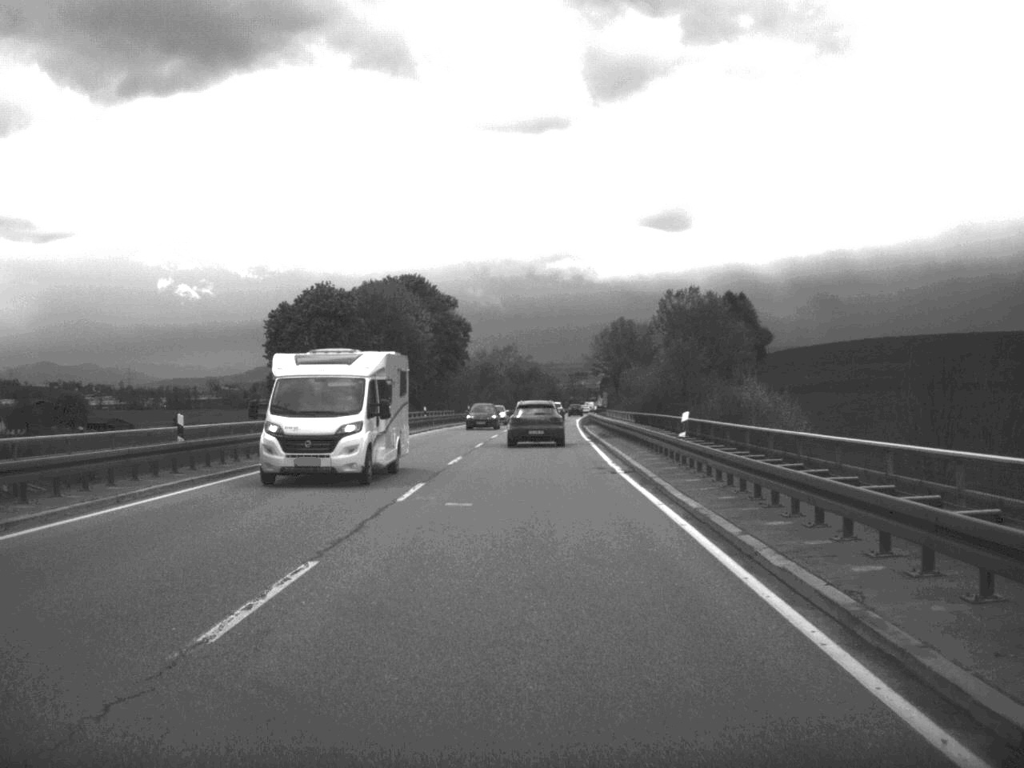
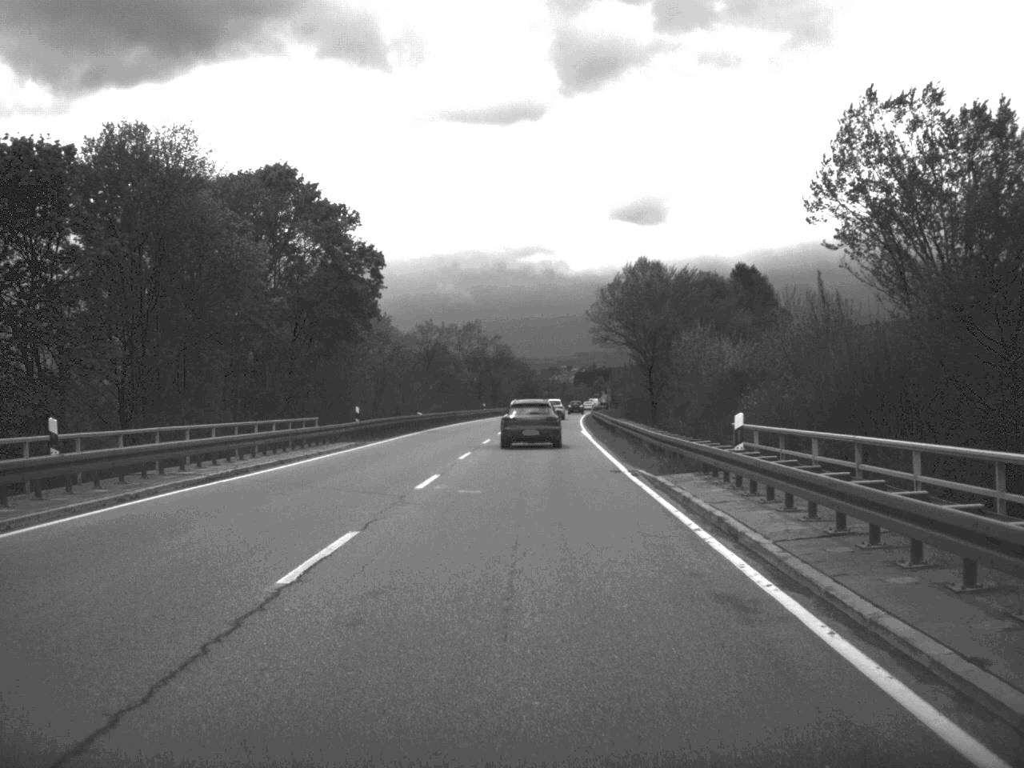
(+0.5, +56.0) m; +1°
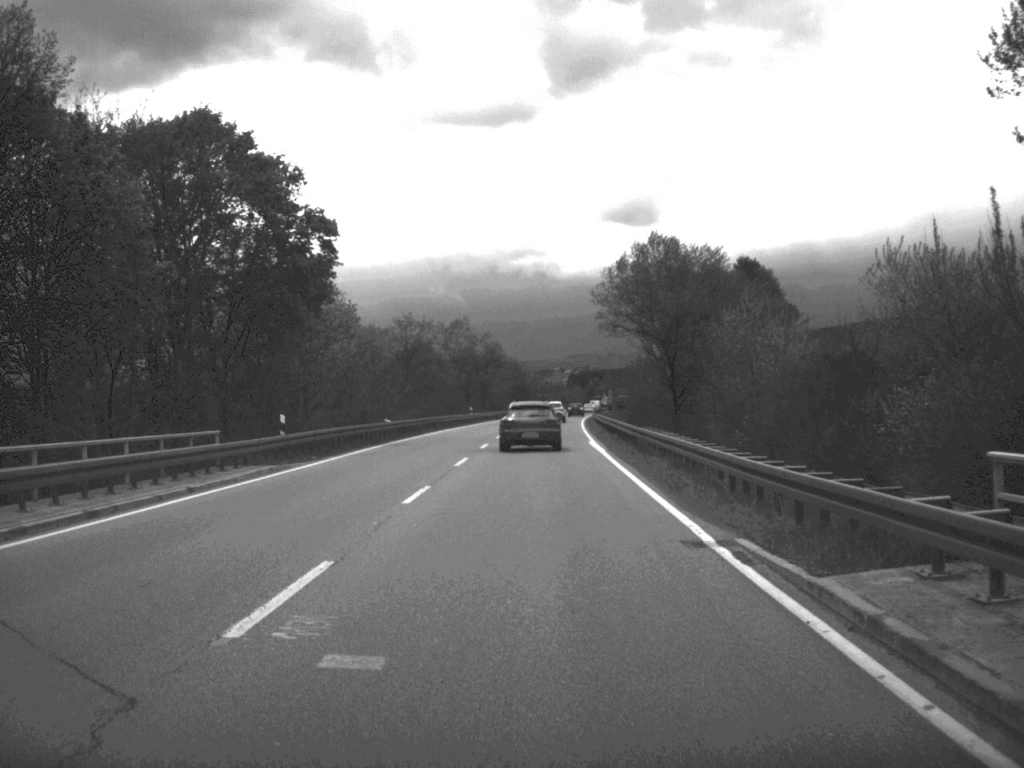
(0.0, +13.8) m; 0°
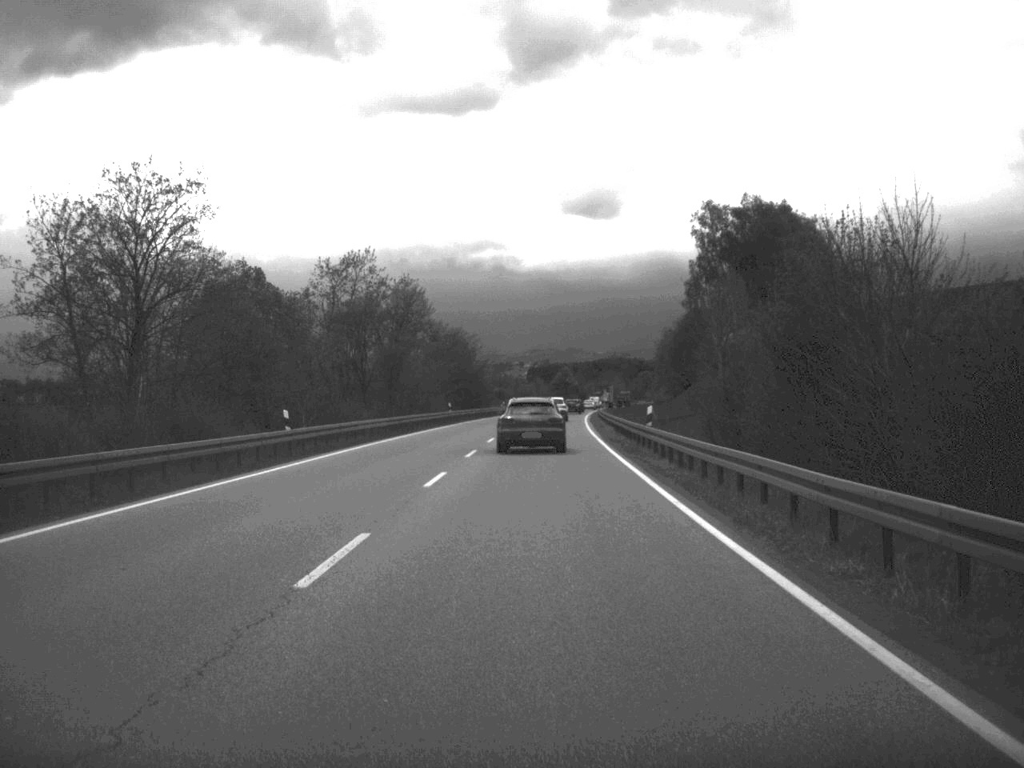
(+0.8, +68.0) m; +2°
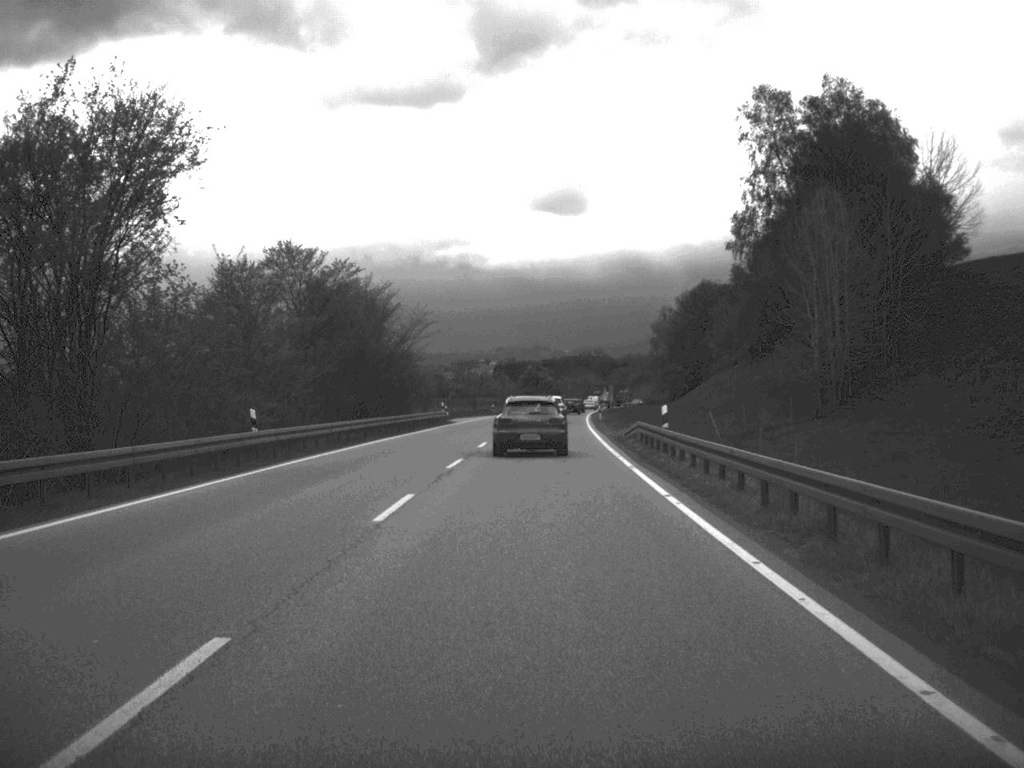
(+0.7, +53.2) m; +1°
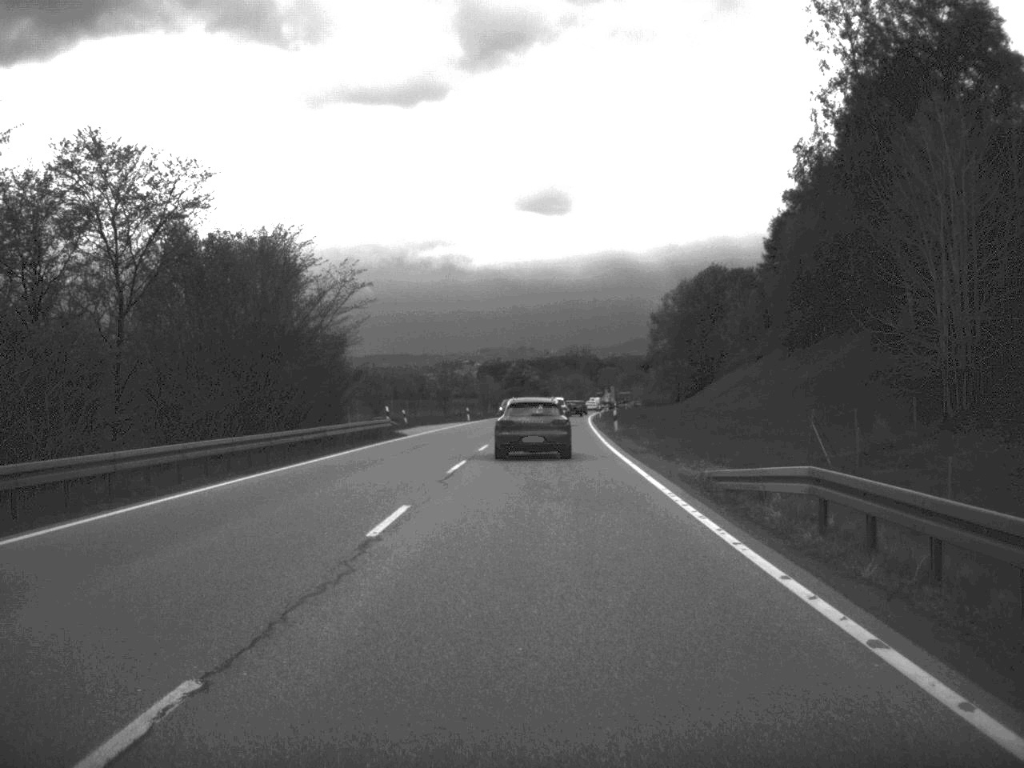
(+0.1, +24.8) m; +1°
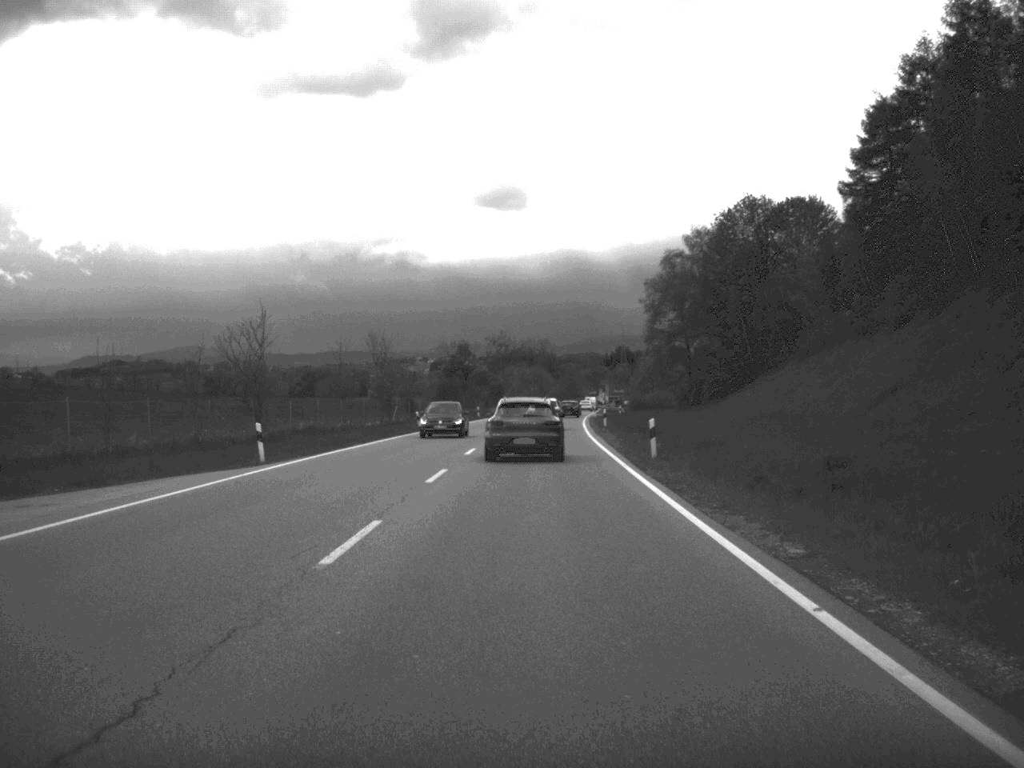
(+1.1, +61.7) m; +2°
